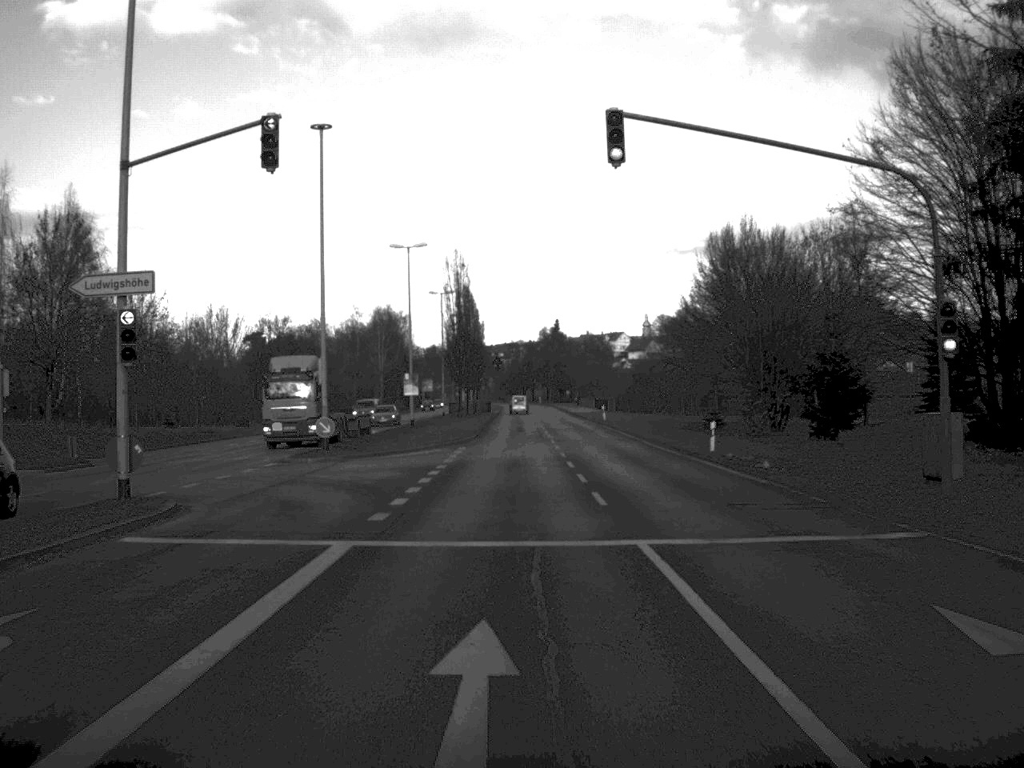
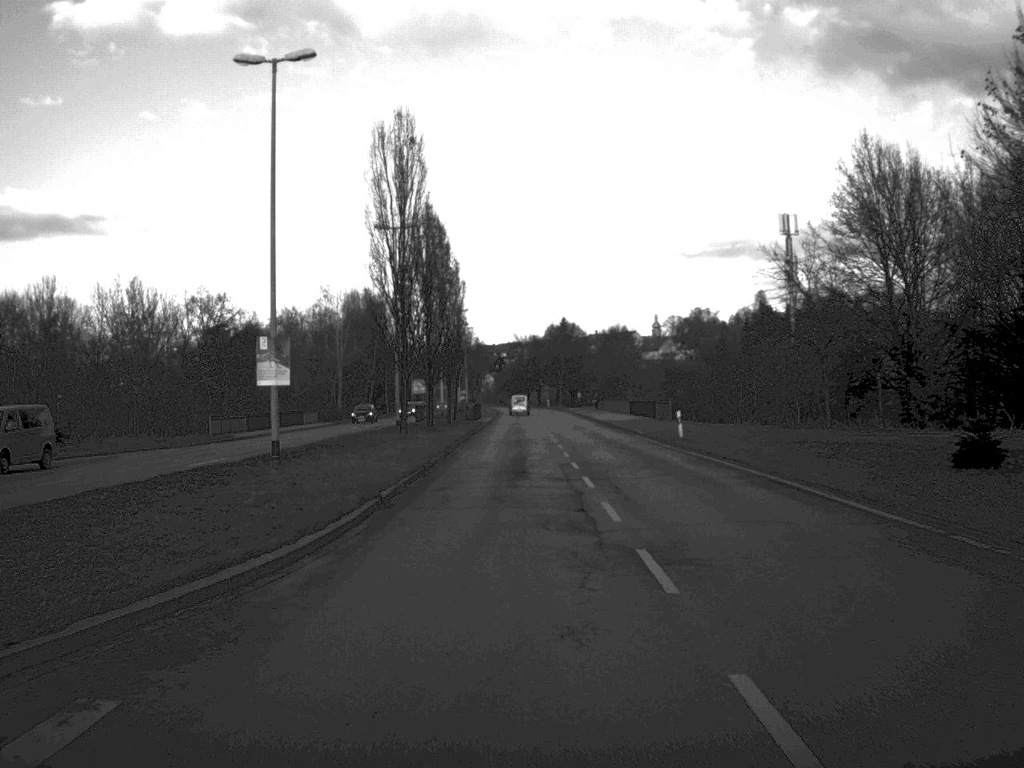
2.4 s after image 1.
(-0.1, +39.9) m; 0°
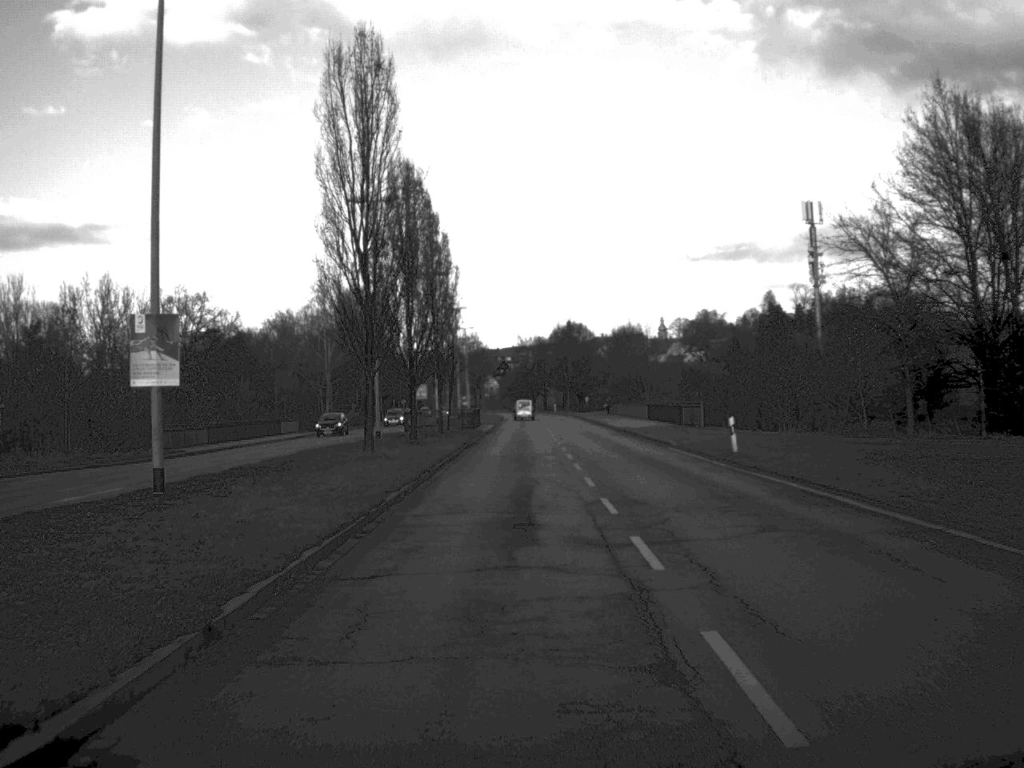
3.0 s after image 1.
(0.0, +10.6) m; 0°
